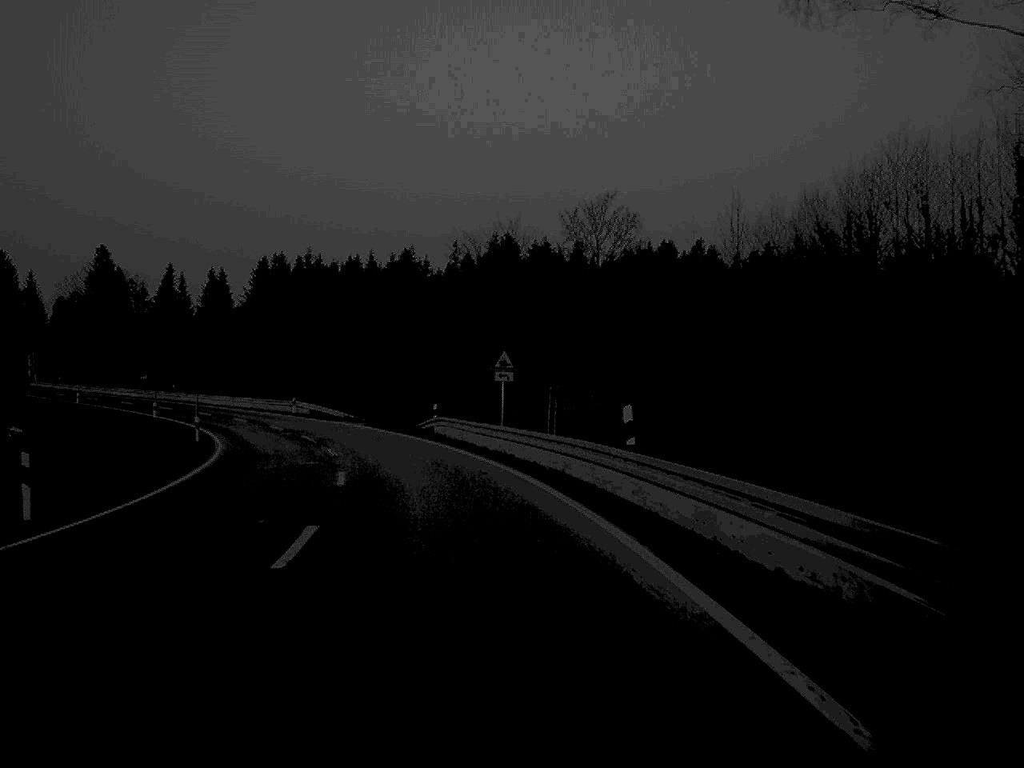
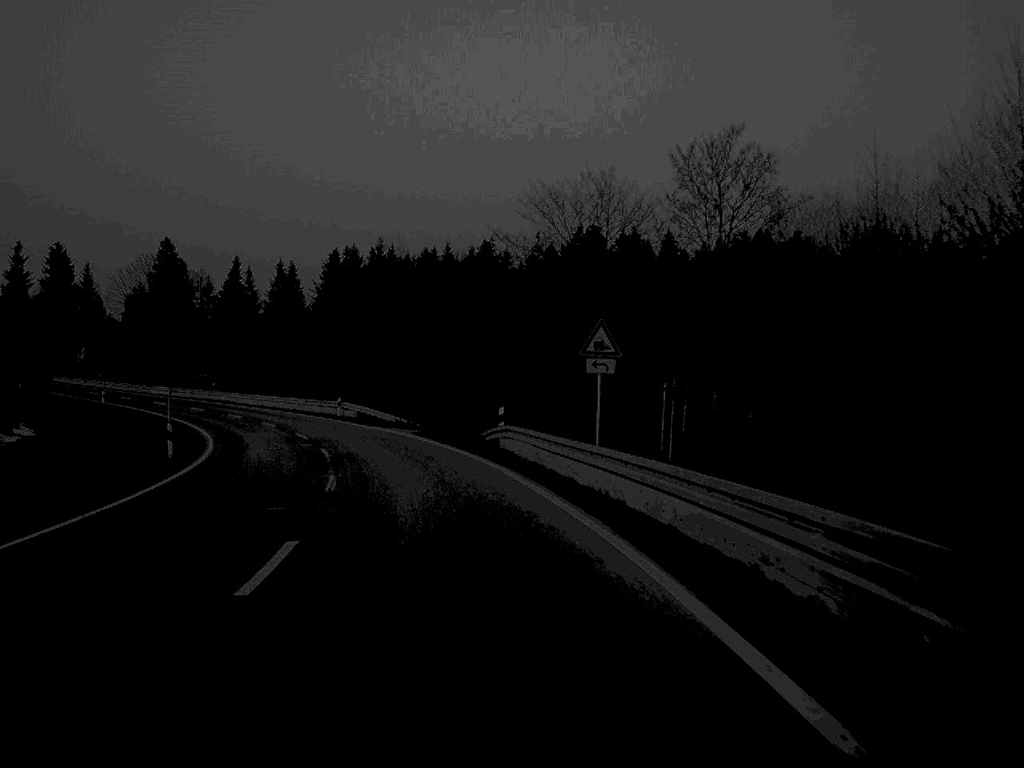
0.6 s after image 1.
(-0.4, +13.7) m; -4°
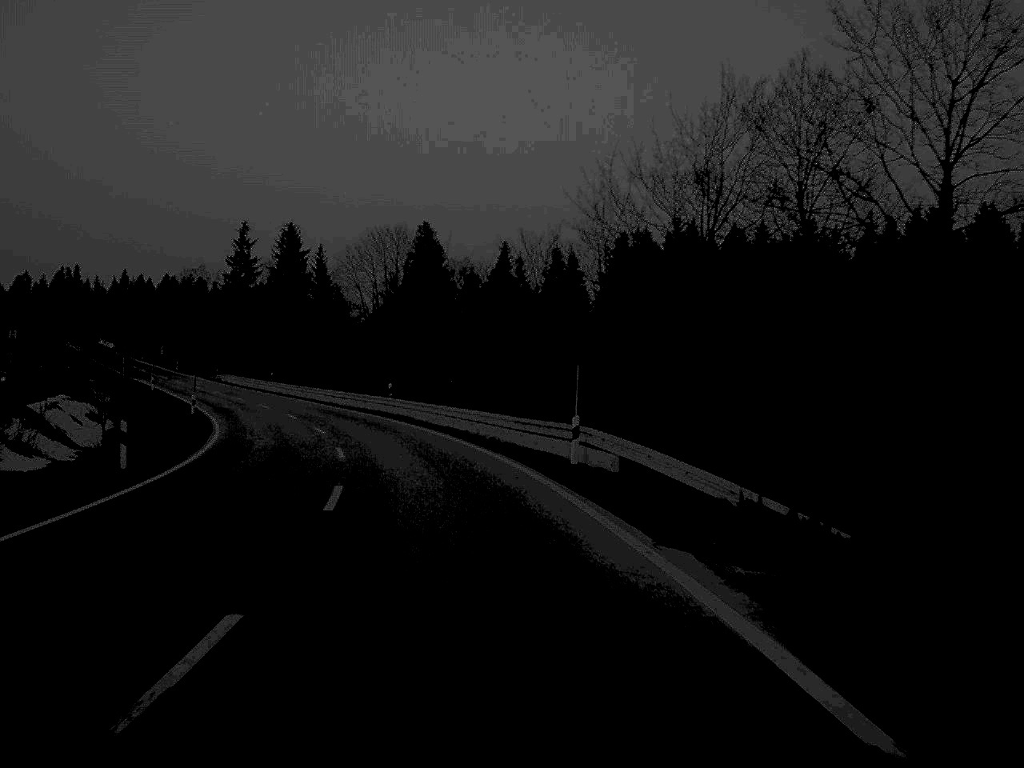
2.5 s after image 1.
(-4.6, +40.8) m; -13°
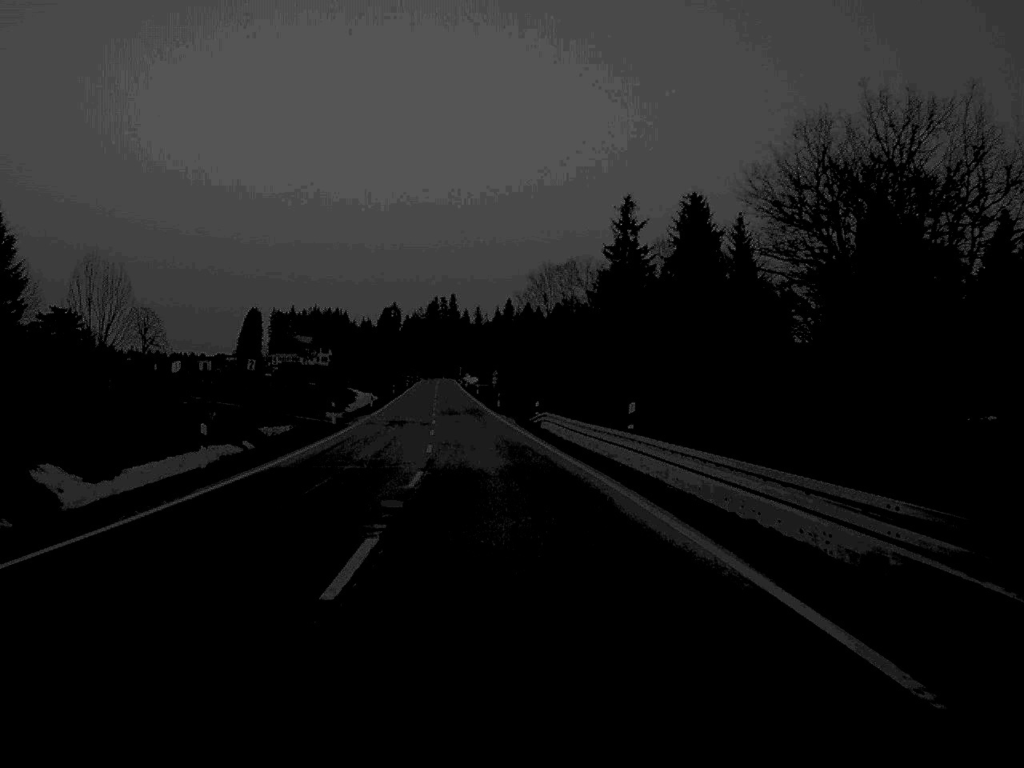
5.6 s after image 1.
(-11.6, +65.2) m; -18°
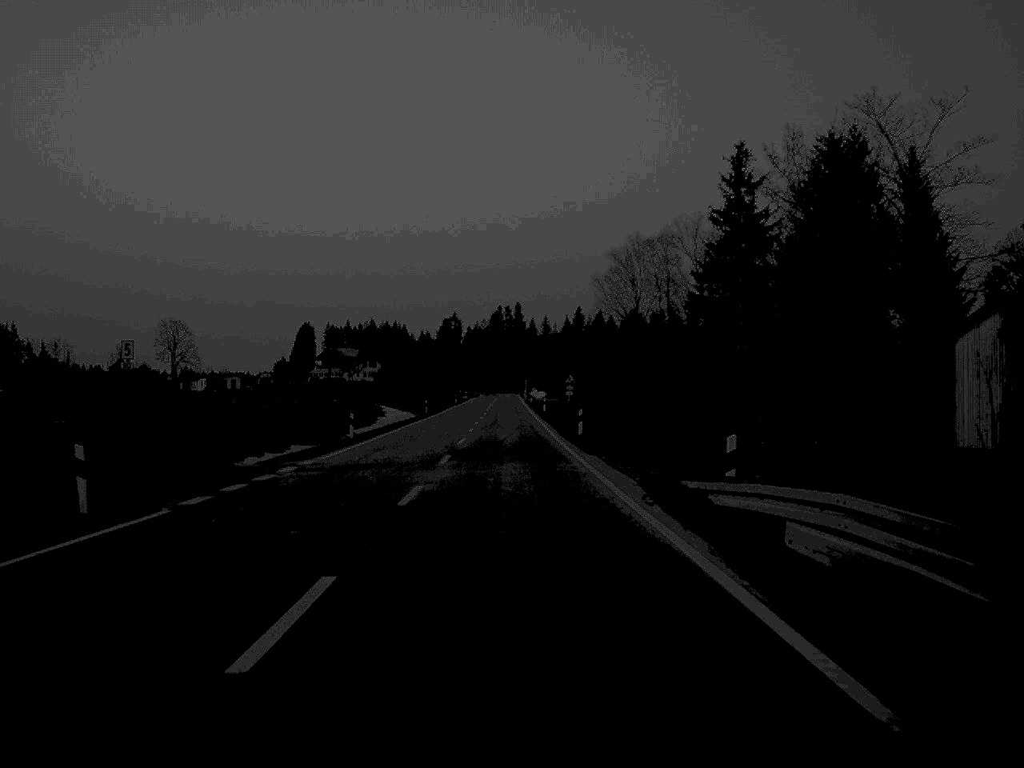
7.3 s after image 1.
(-1.2, +38.8) m; -3°
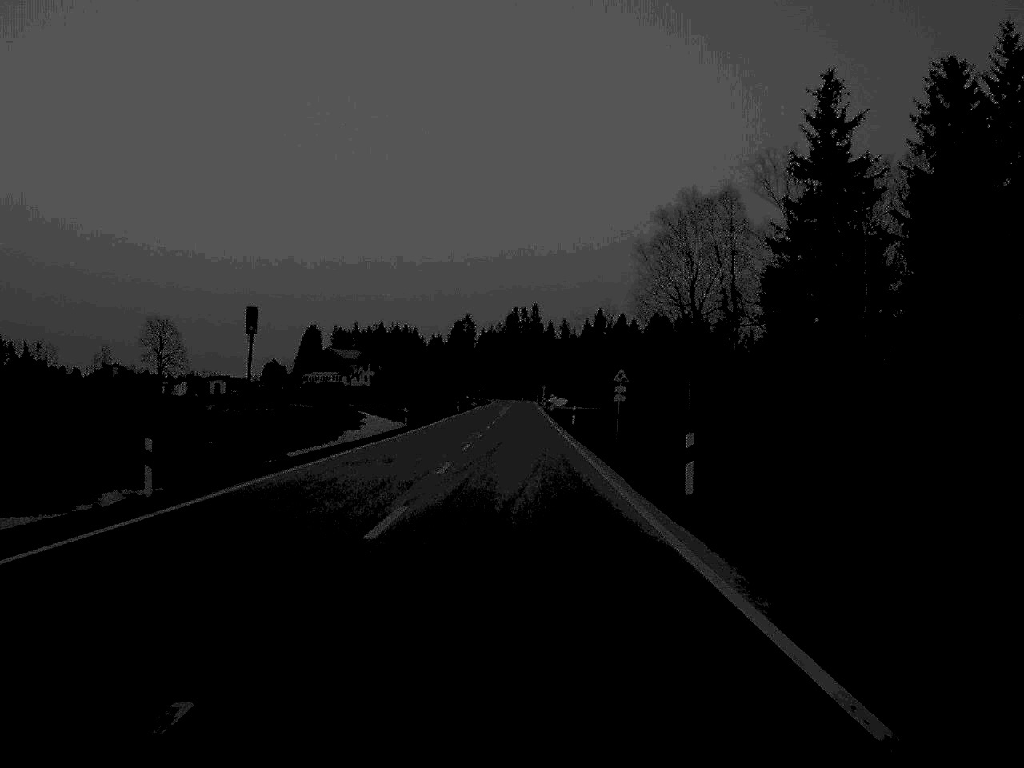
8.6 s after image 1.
(-0.2, +28.2) m; -1°
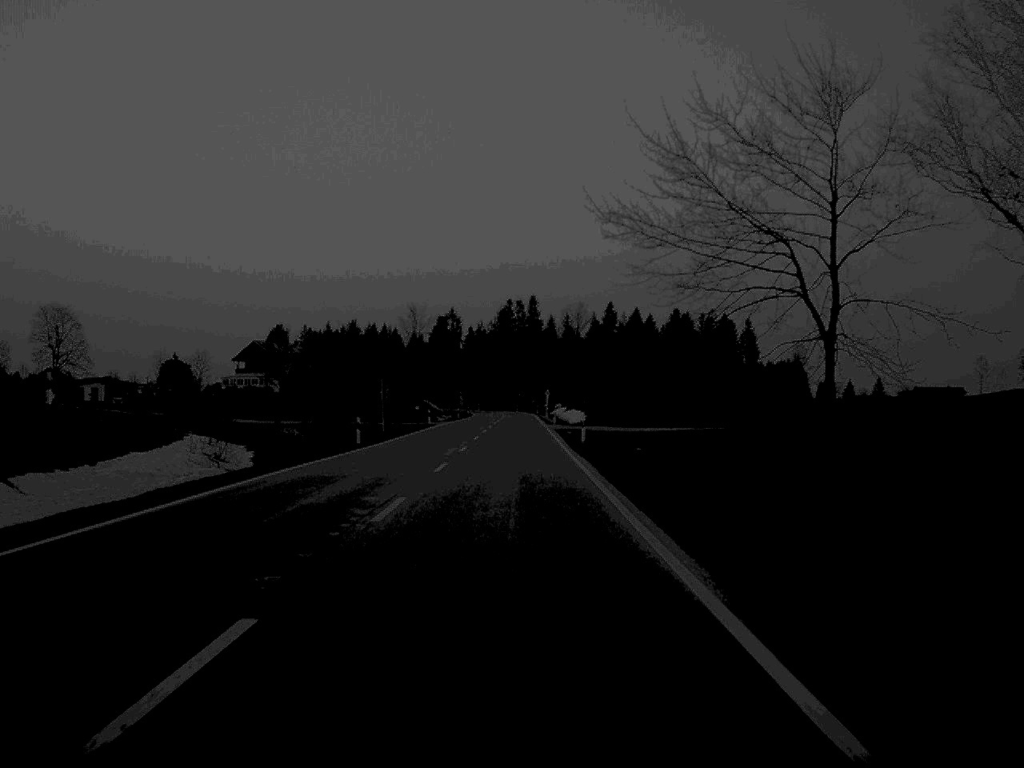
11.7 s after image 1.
(+0.1, +68.9) m; 0°
